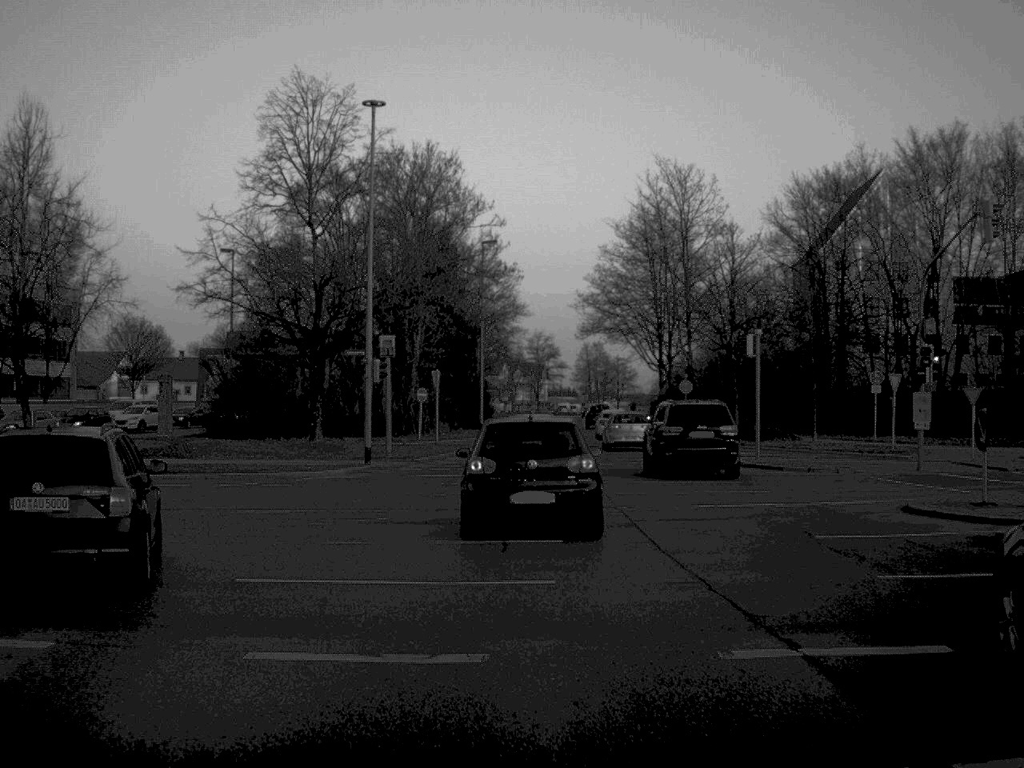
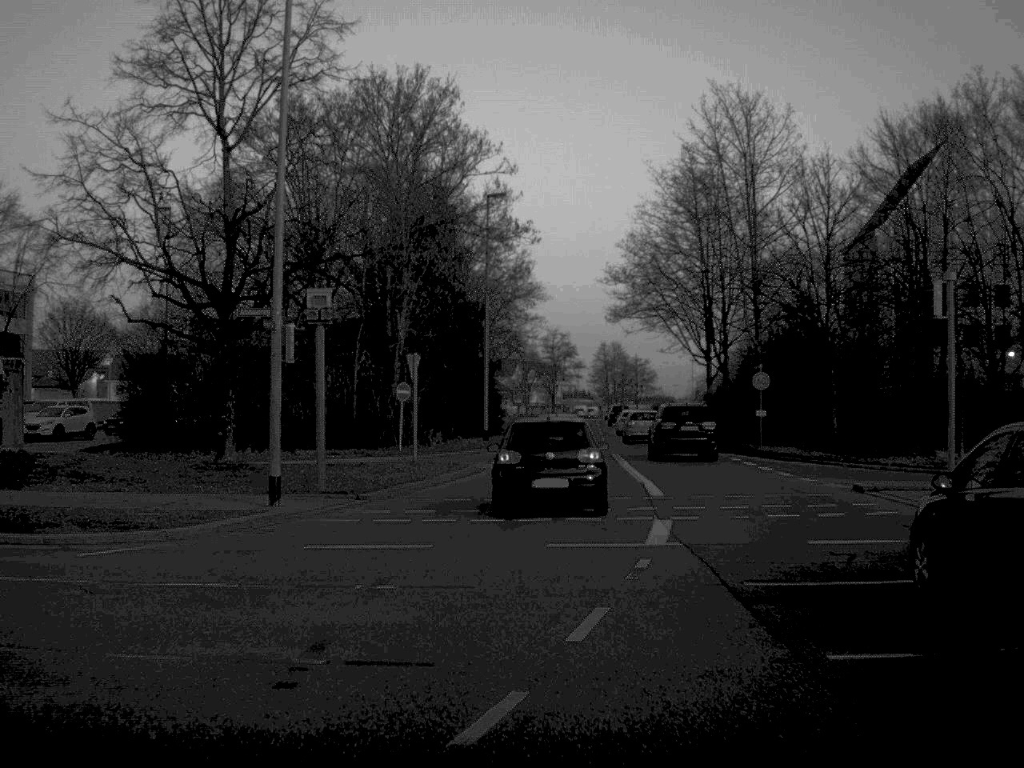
(-0.1, +15.8) m; -1°
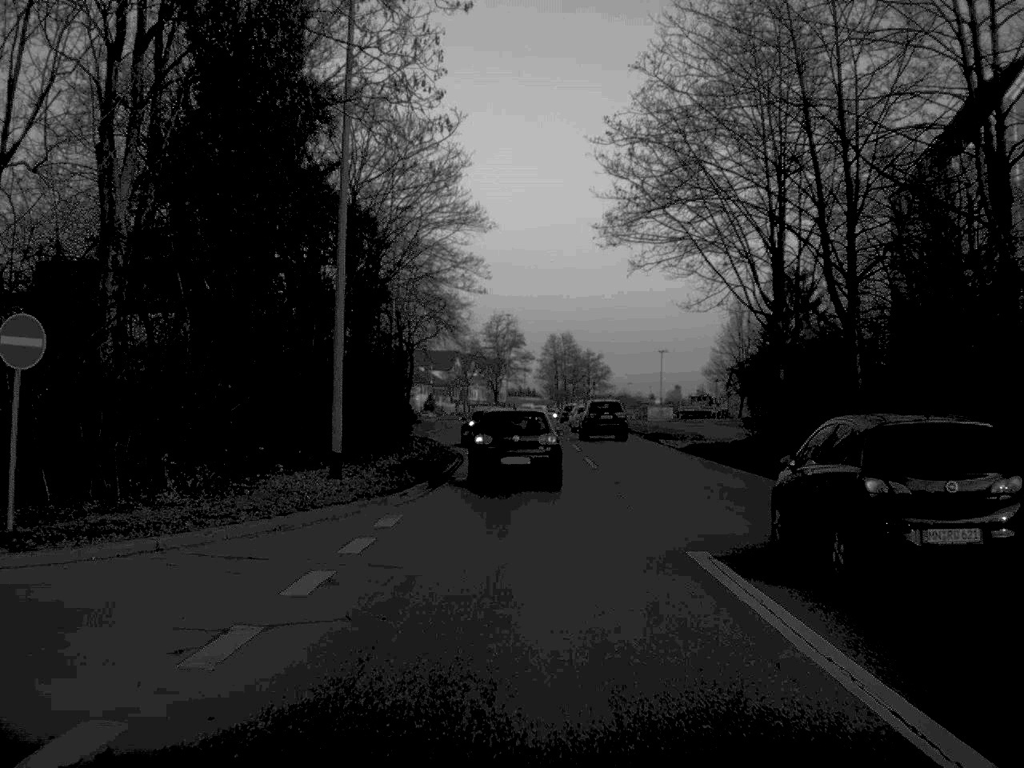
(+0.7, +30.9) m; +3°
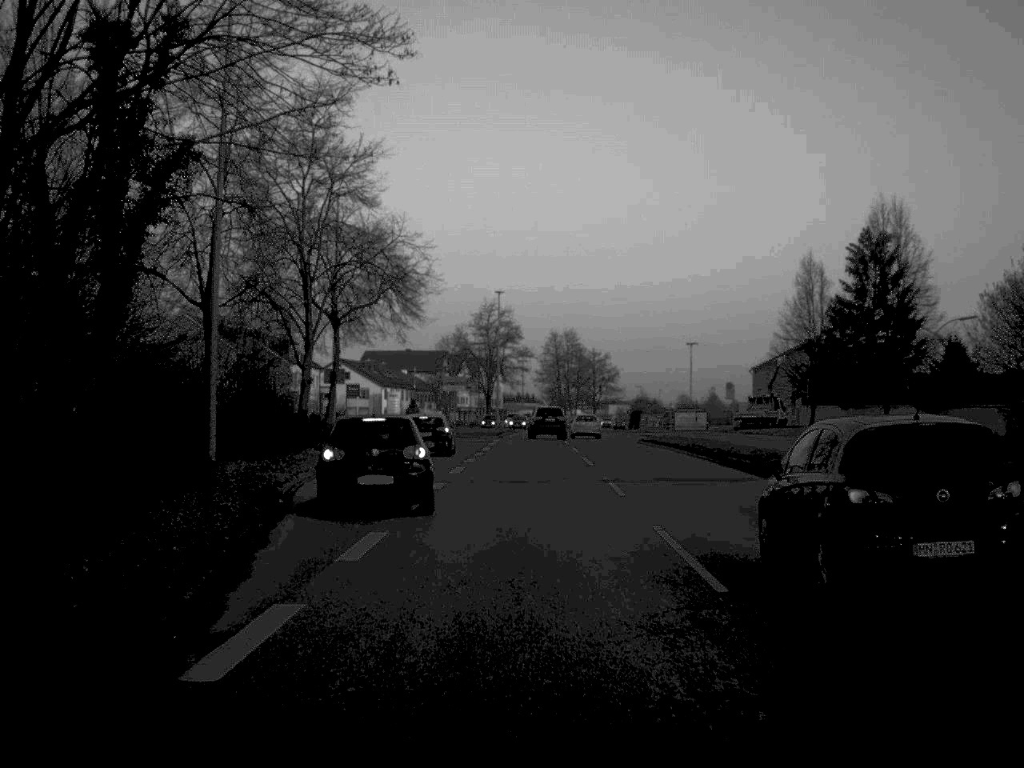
(+0.1, +32.4) m; 0°
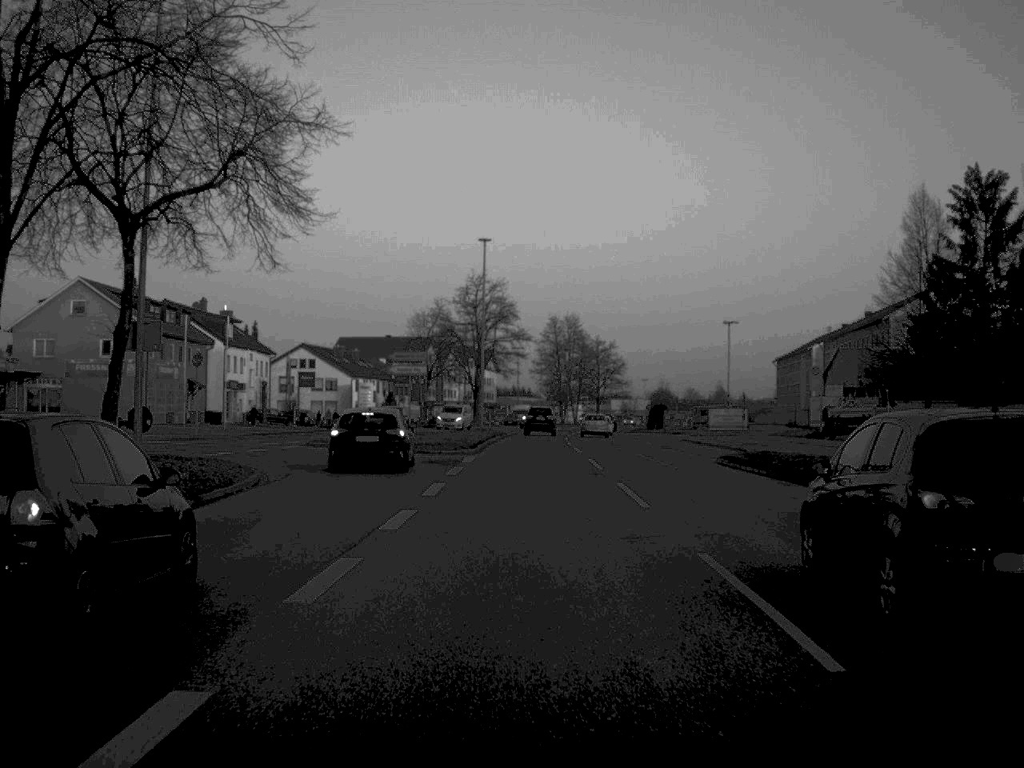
(0.0, +27.7) m; 0°
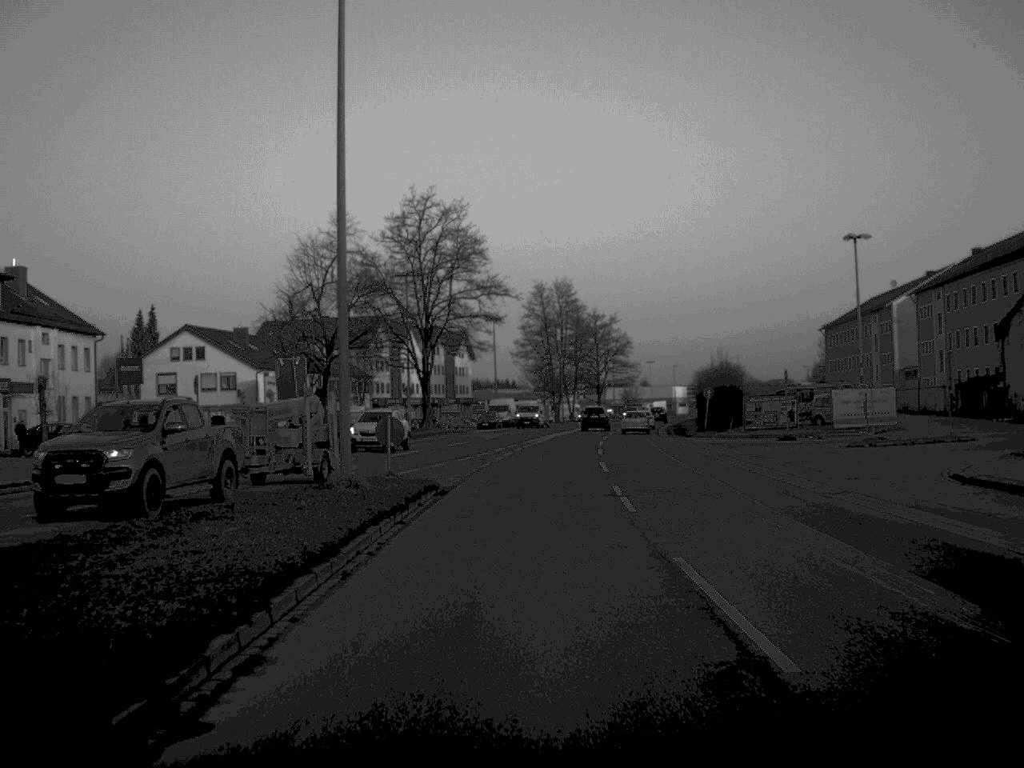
(+0.3, +47.7) m; +1°
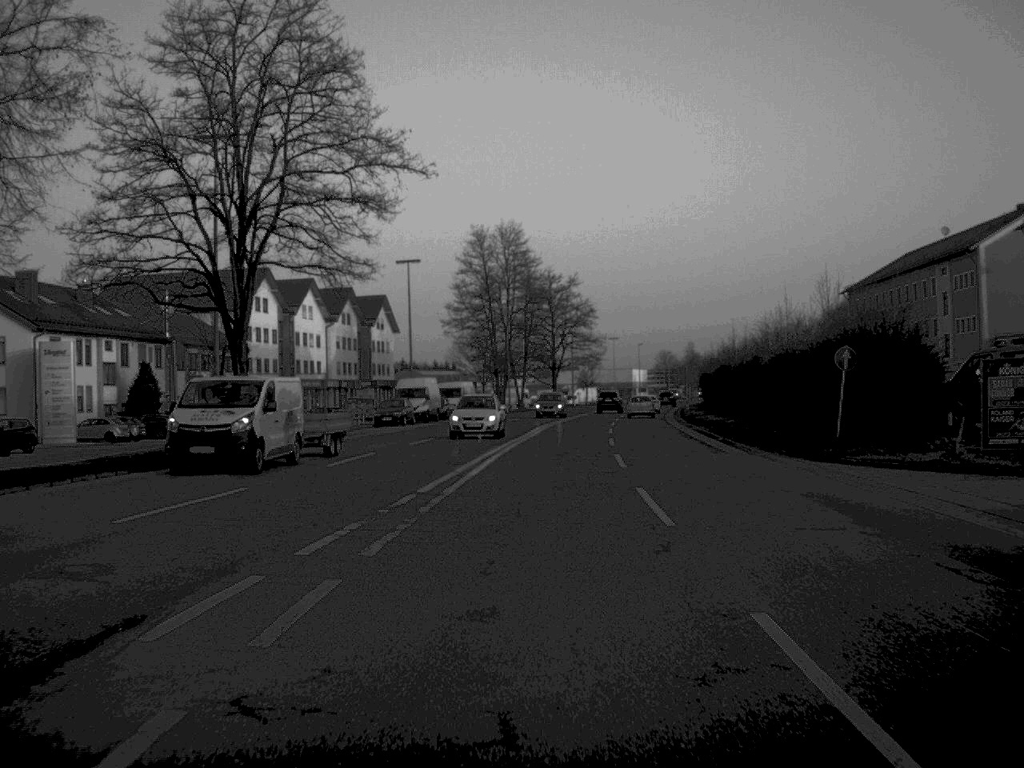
(+0.9, +40.5) m; +3°
